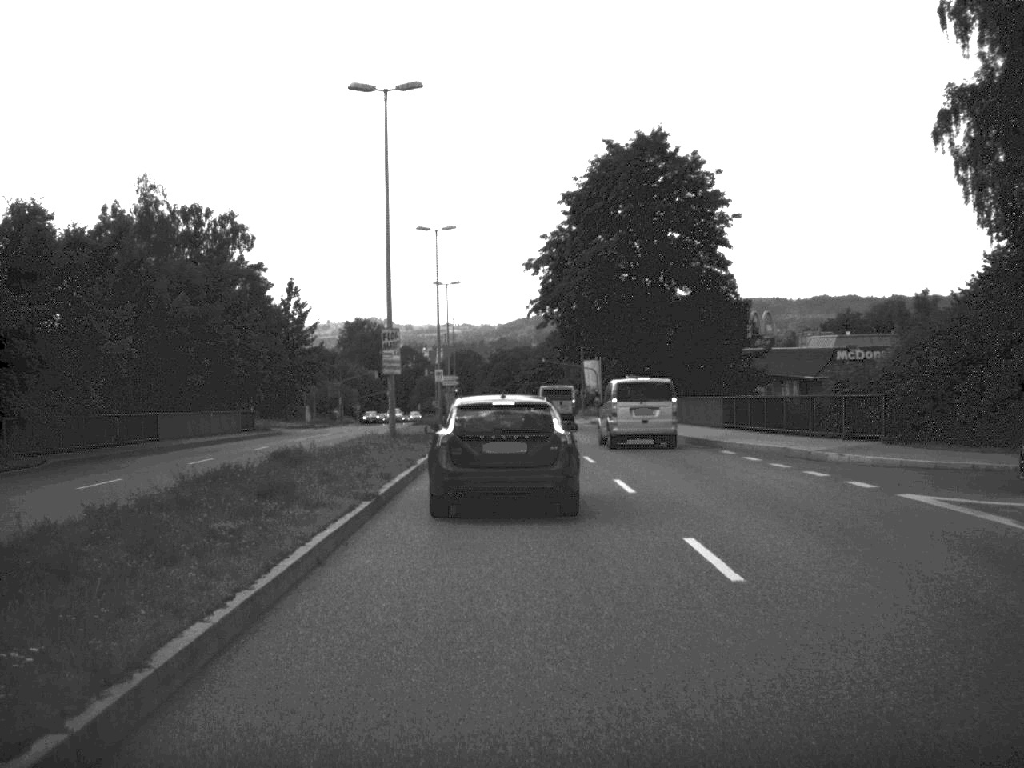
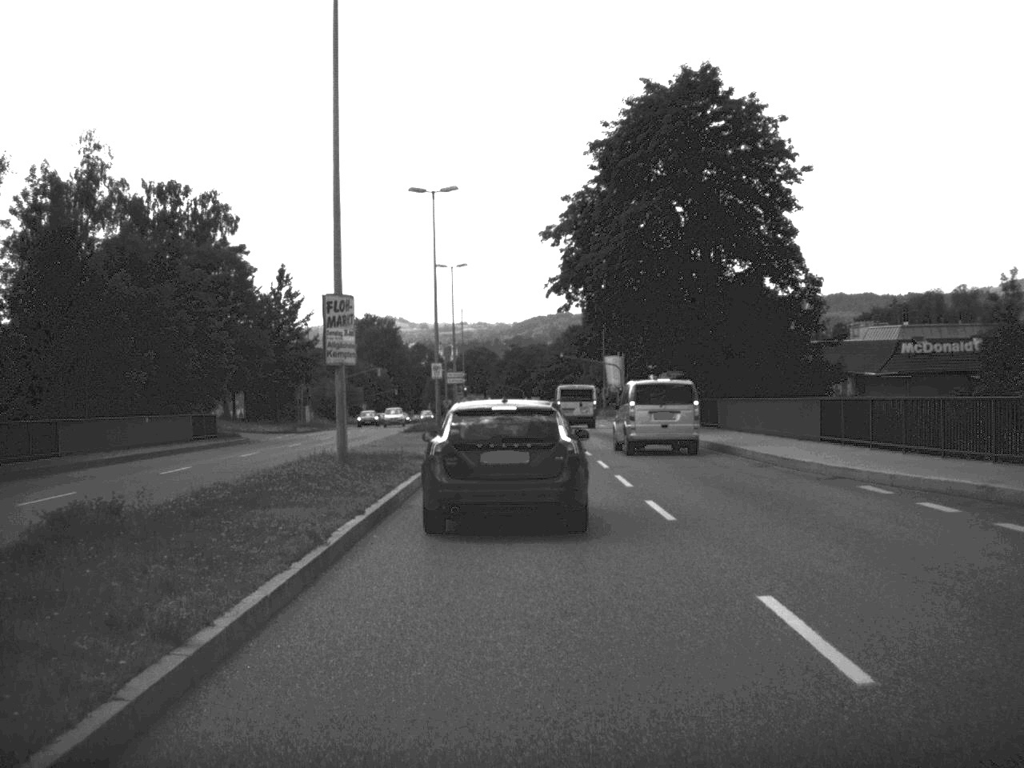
(-0.1, +12.3) m; -1°
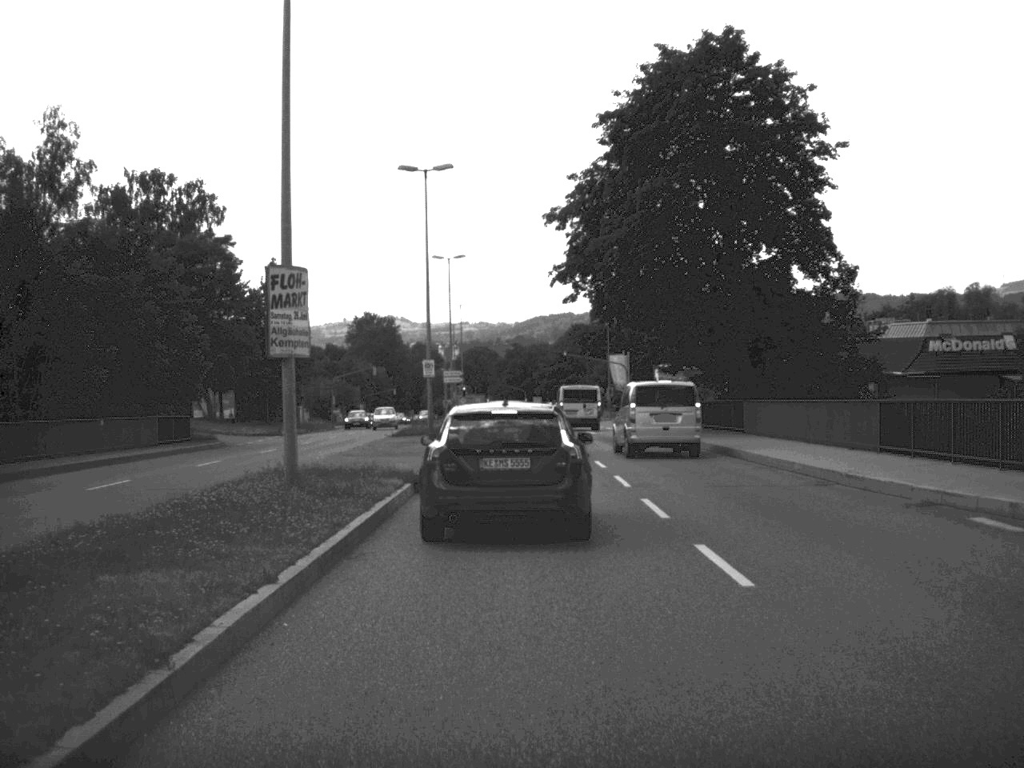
(0.0, +5.2) m; 0°
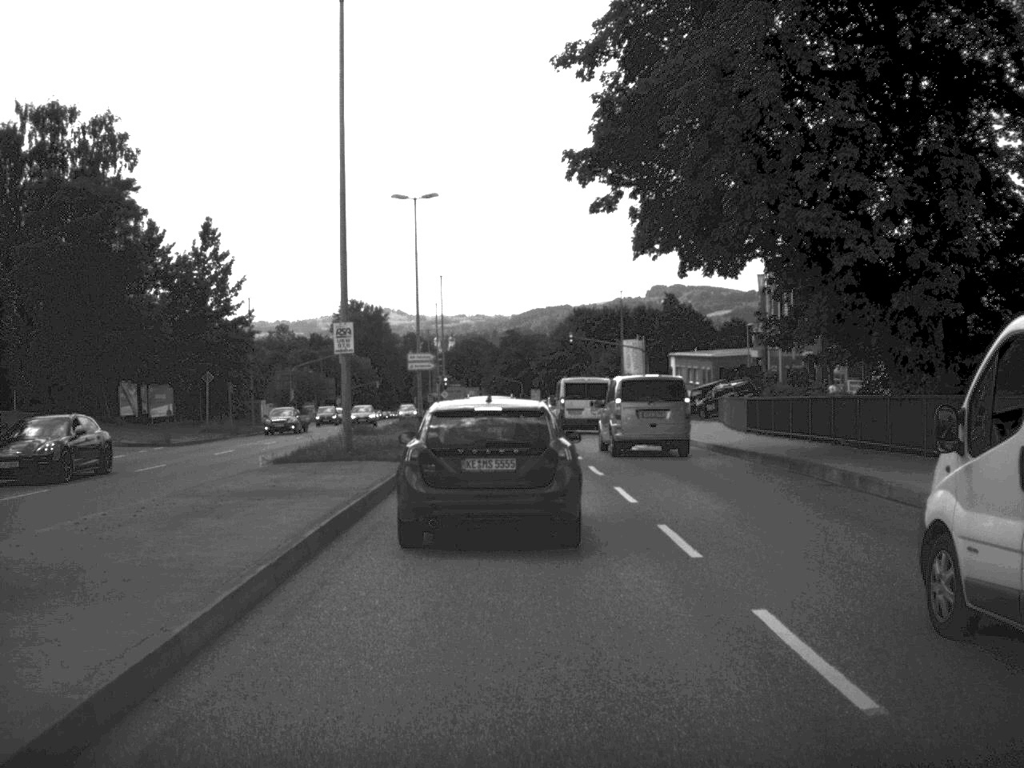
(0.0, +21.4) m; 0°
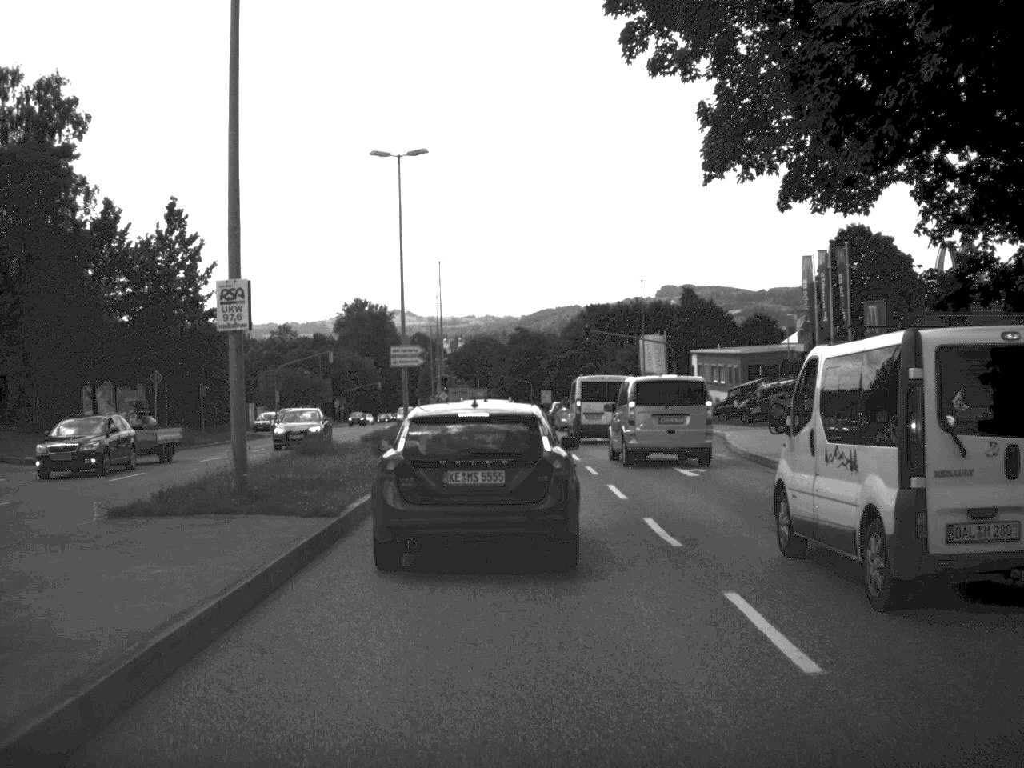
(0.0, +10.6) m; -1°
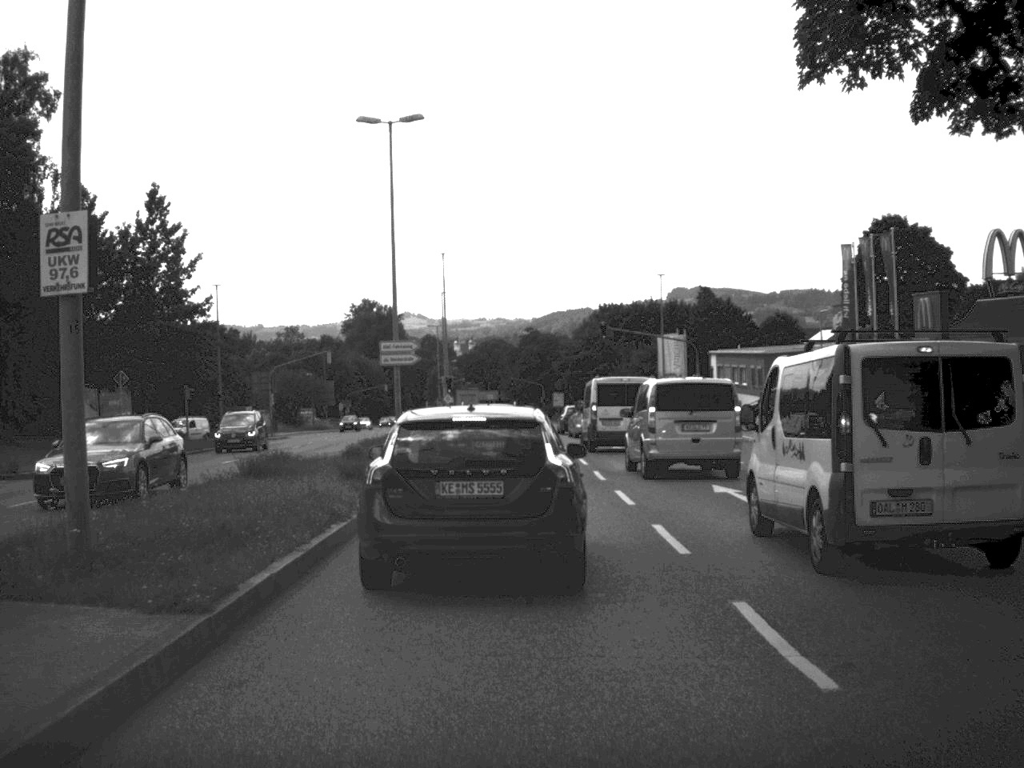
(0.0, +6.1) m; -1°
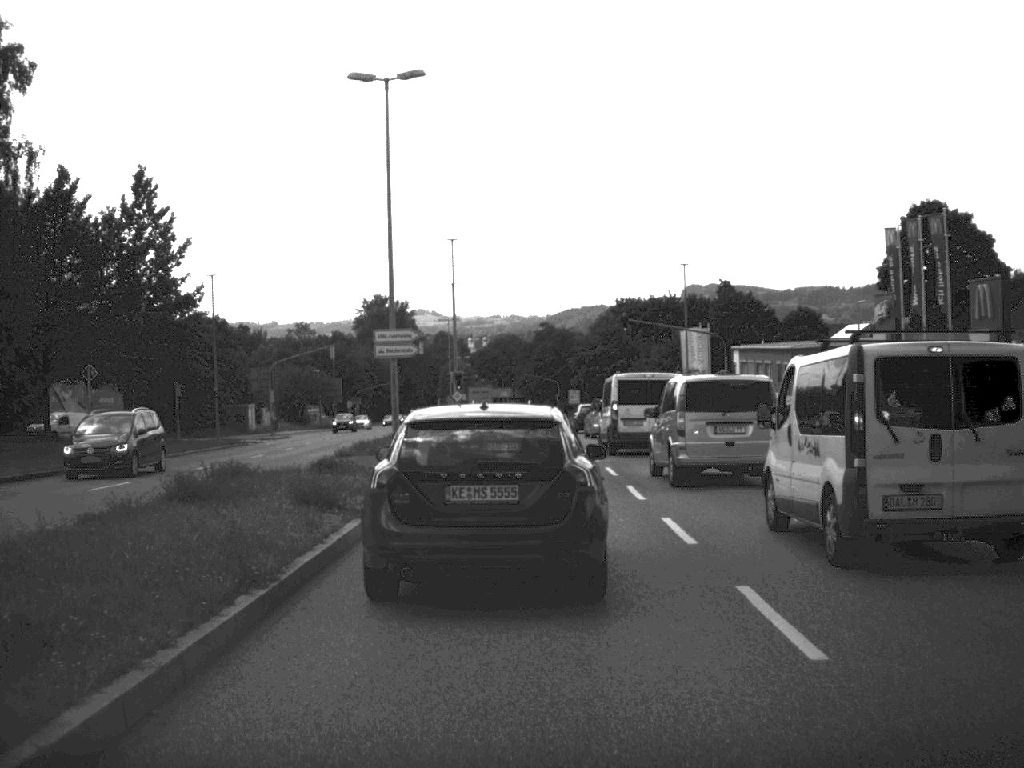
(0.0, +5.1) m; -1°
